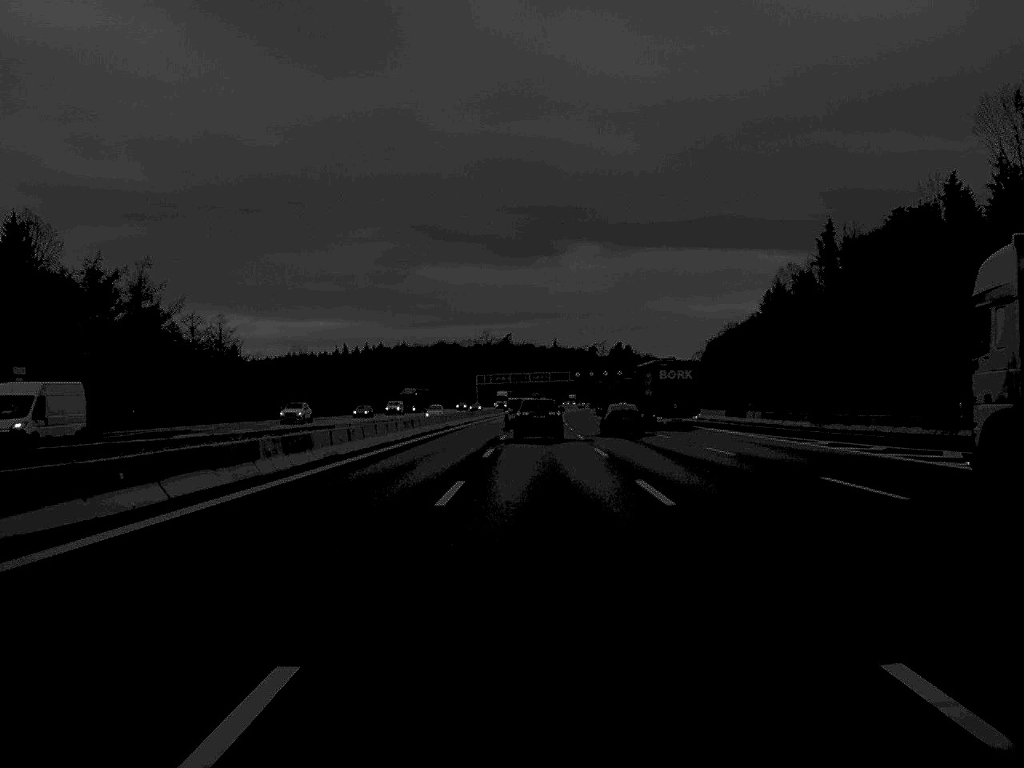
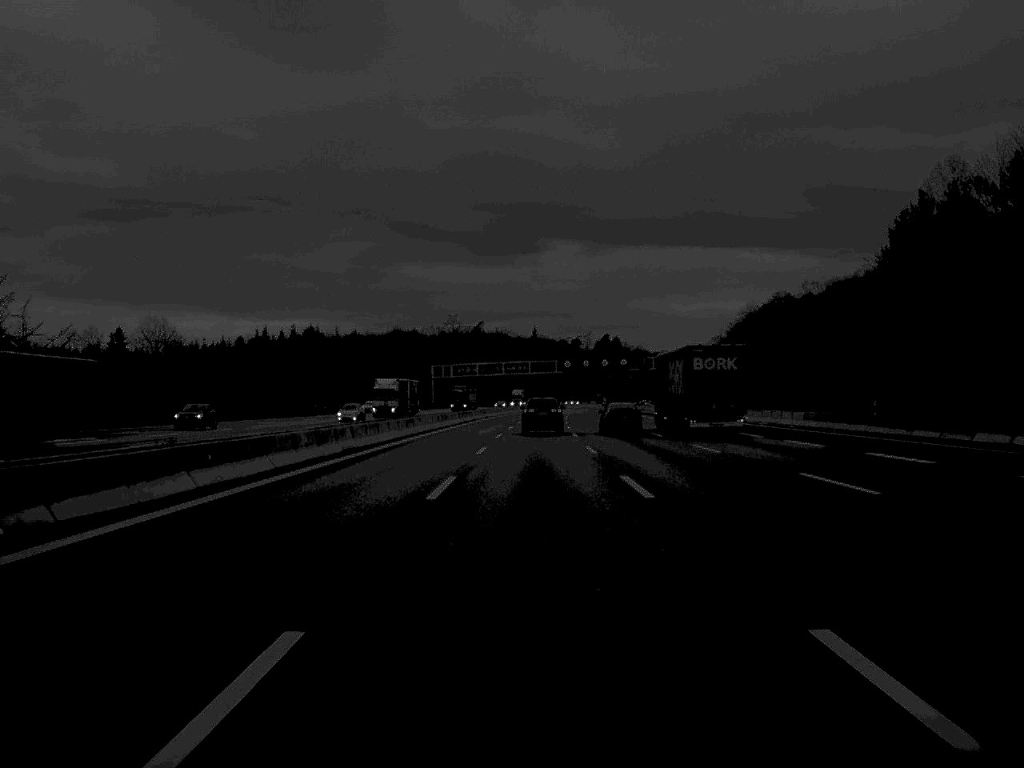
(+0.9, +88.5) m; +1°
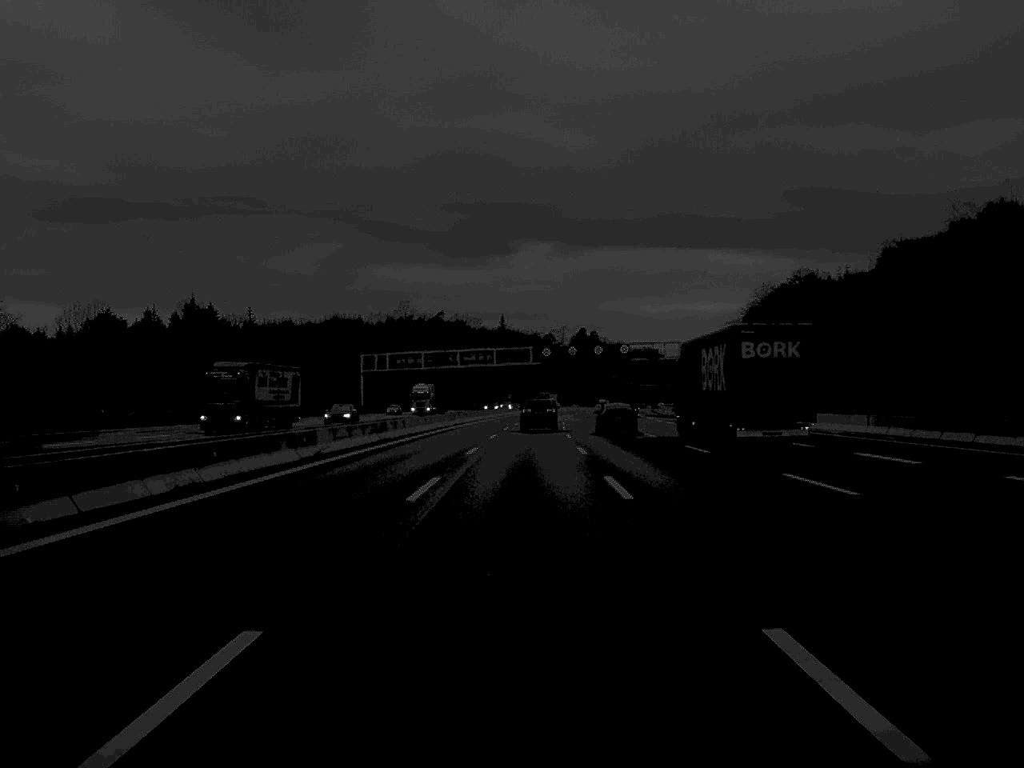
(+0.8, +71.6) m; +1°
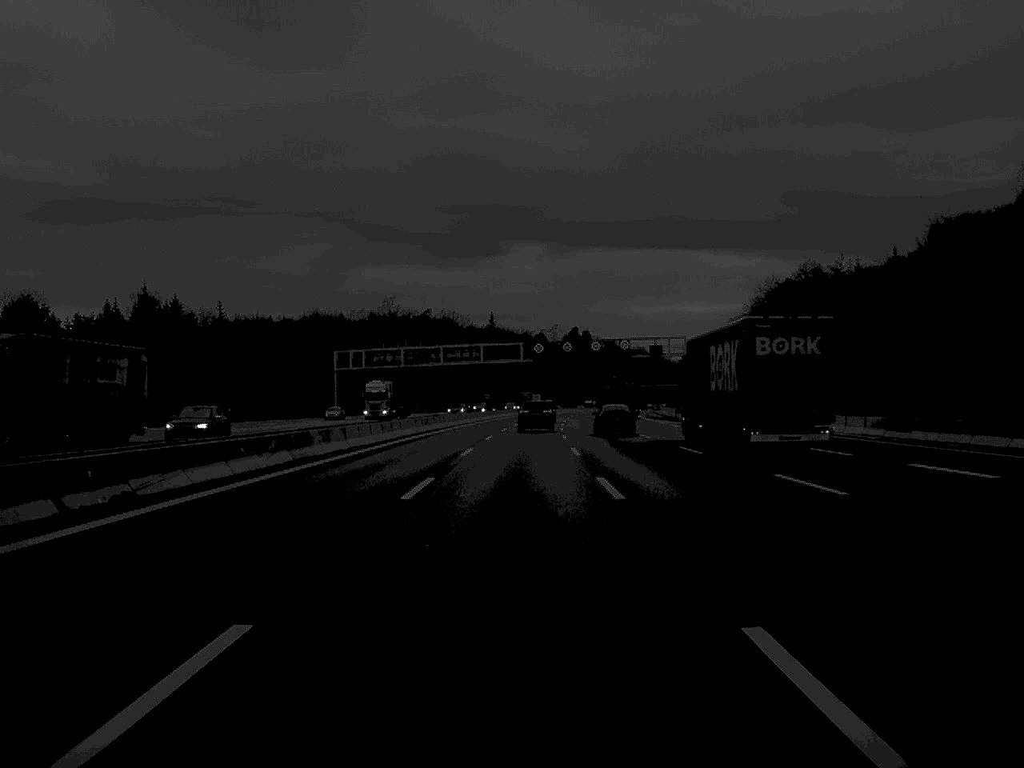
(+0.1, +17.7) m; 0°
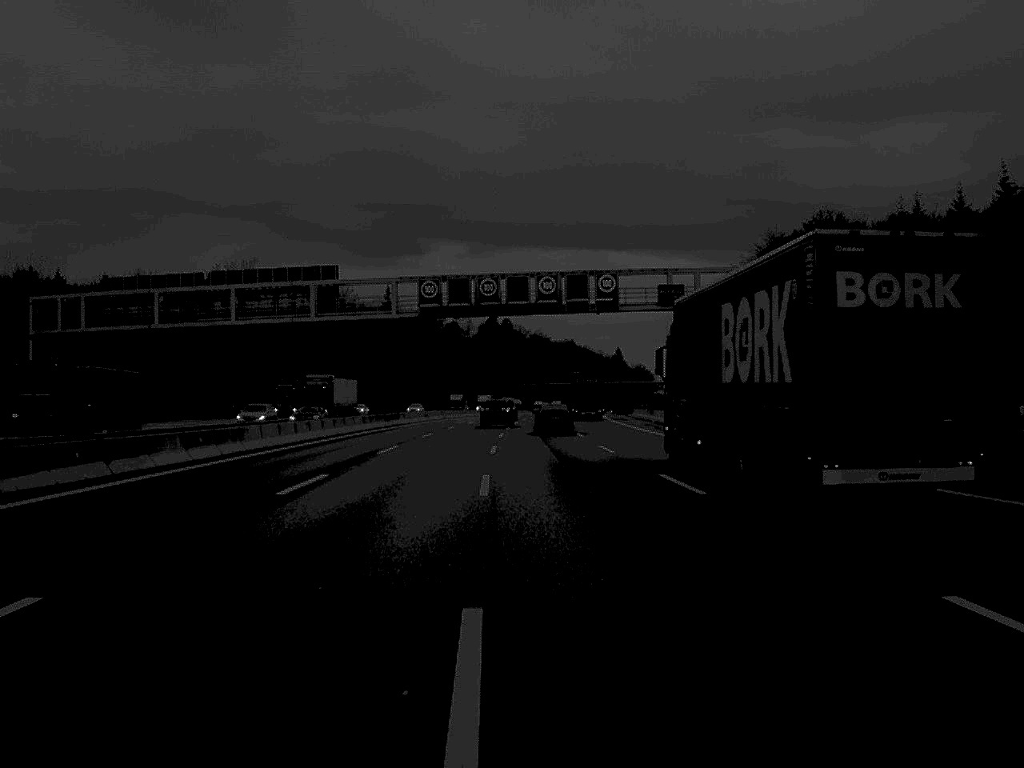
(+2.6, +88.5) m; +4°
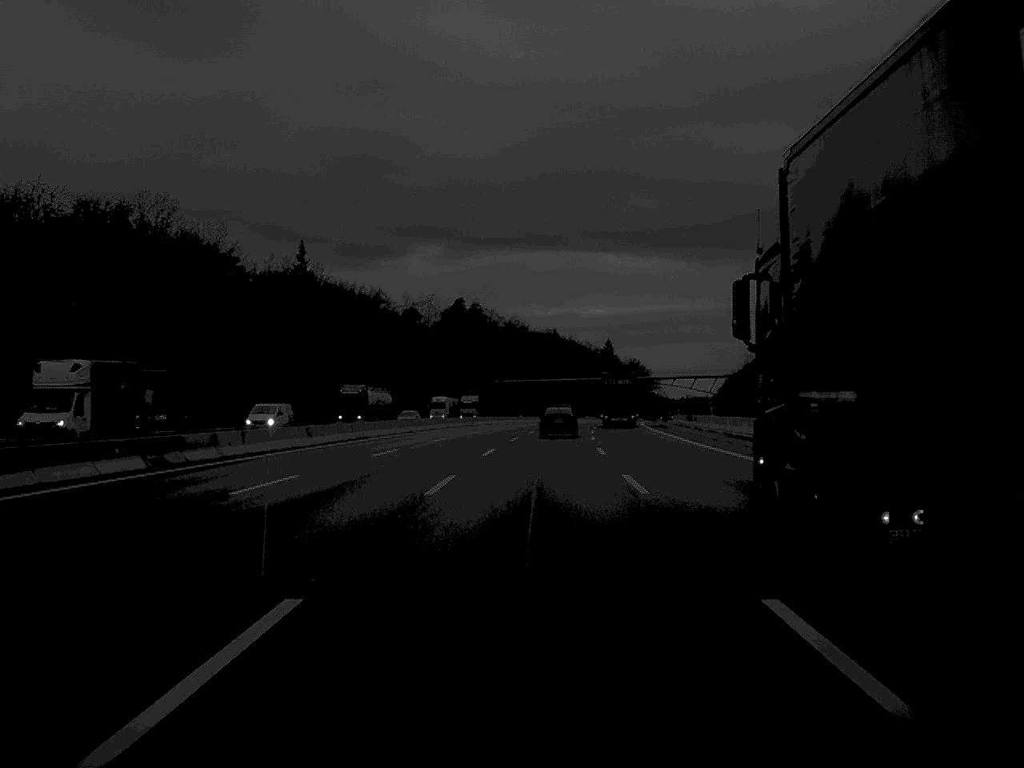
(+0.9, +89.3) m; +1°
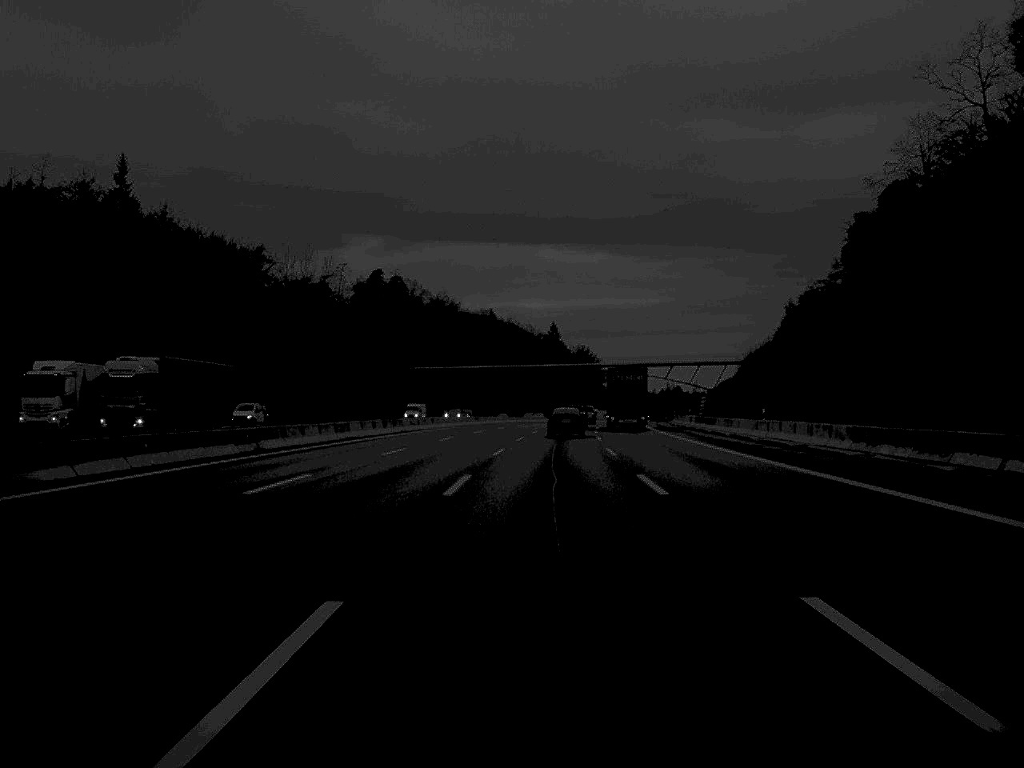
(+1.5, +71.6) m; +3°
